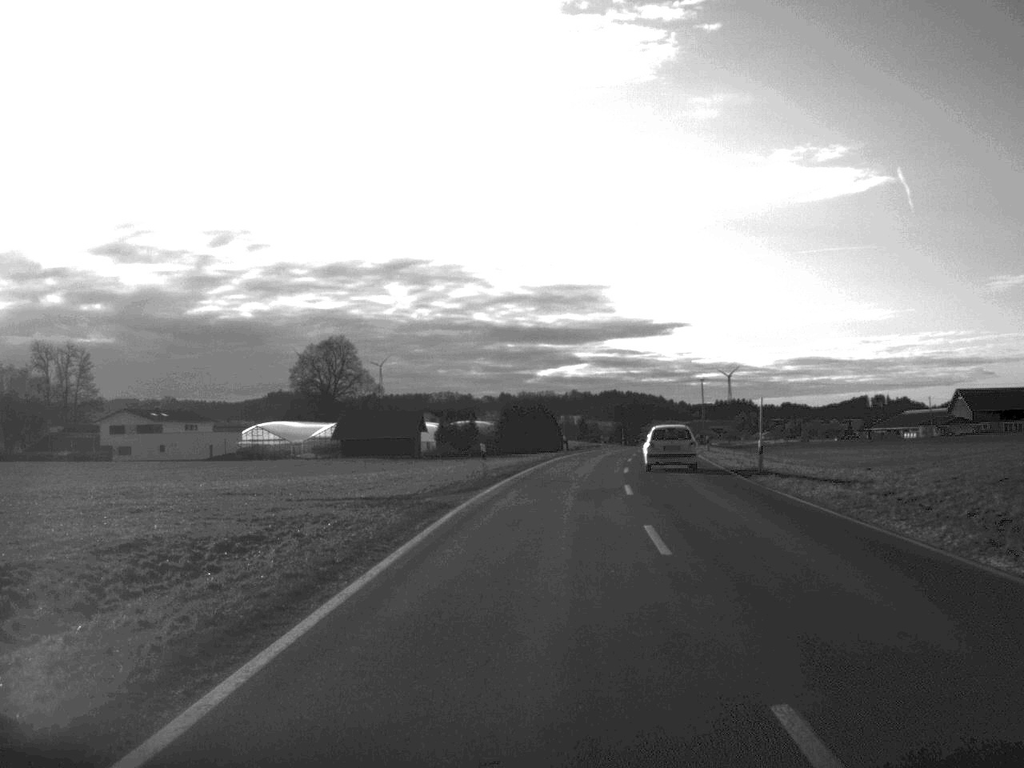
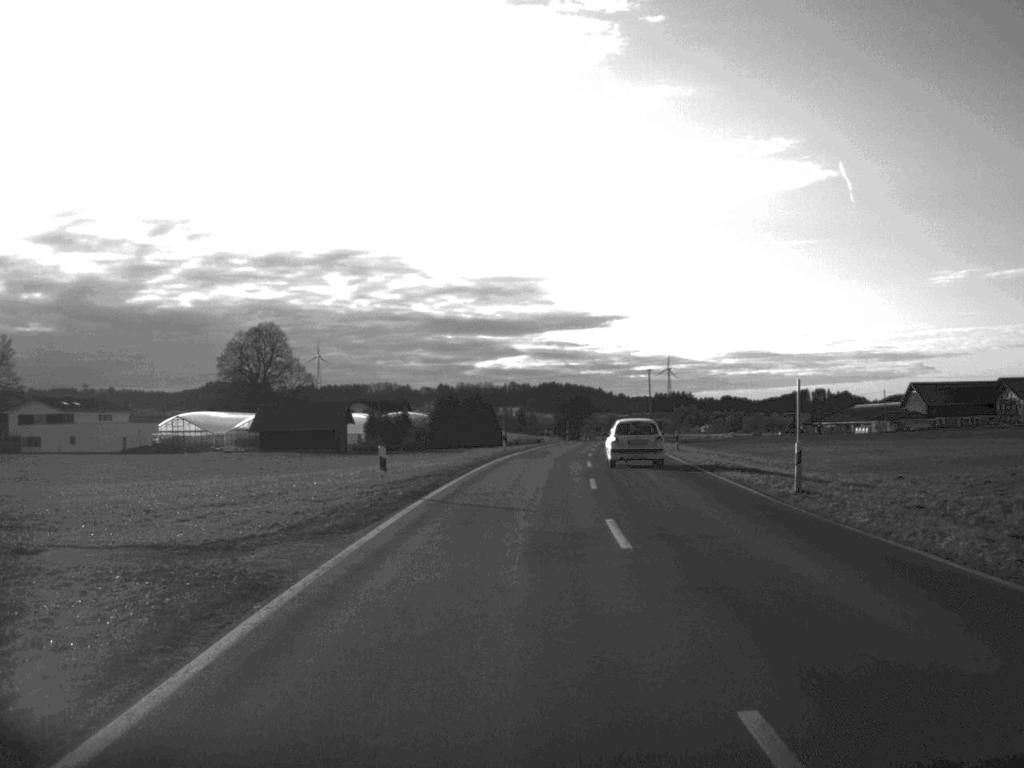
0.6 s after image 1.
(+0.3, +12.2) m; +3°
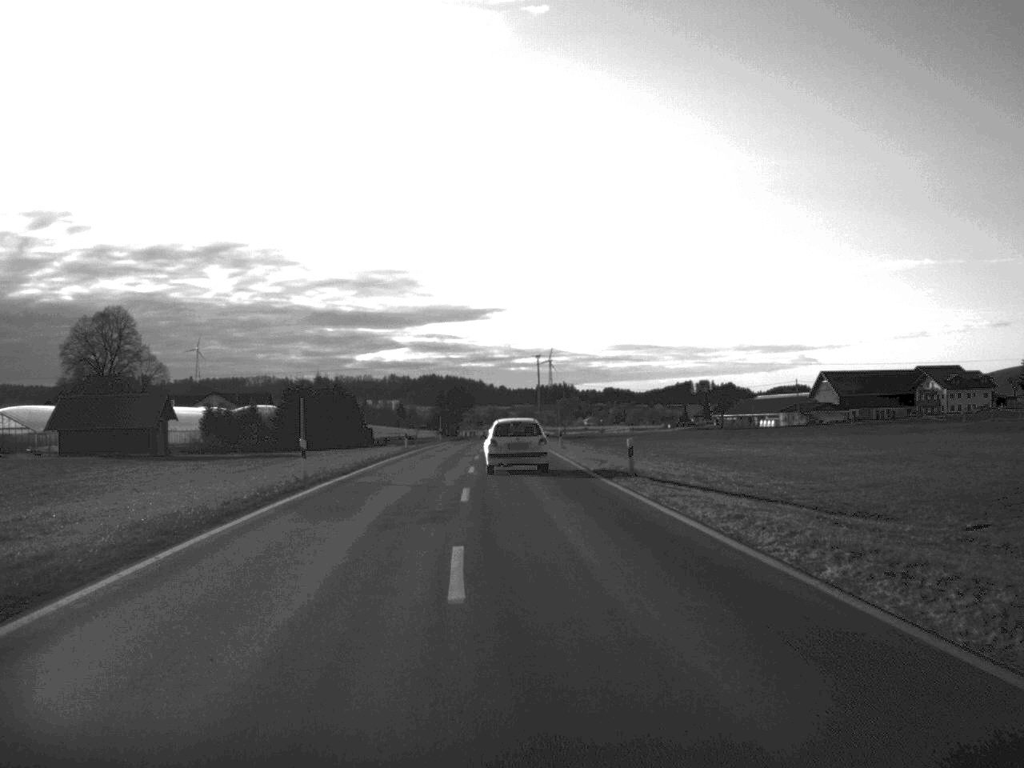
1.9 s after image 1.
(+1.4, +27.7) m; +5°
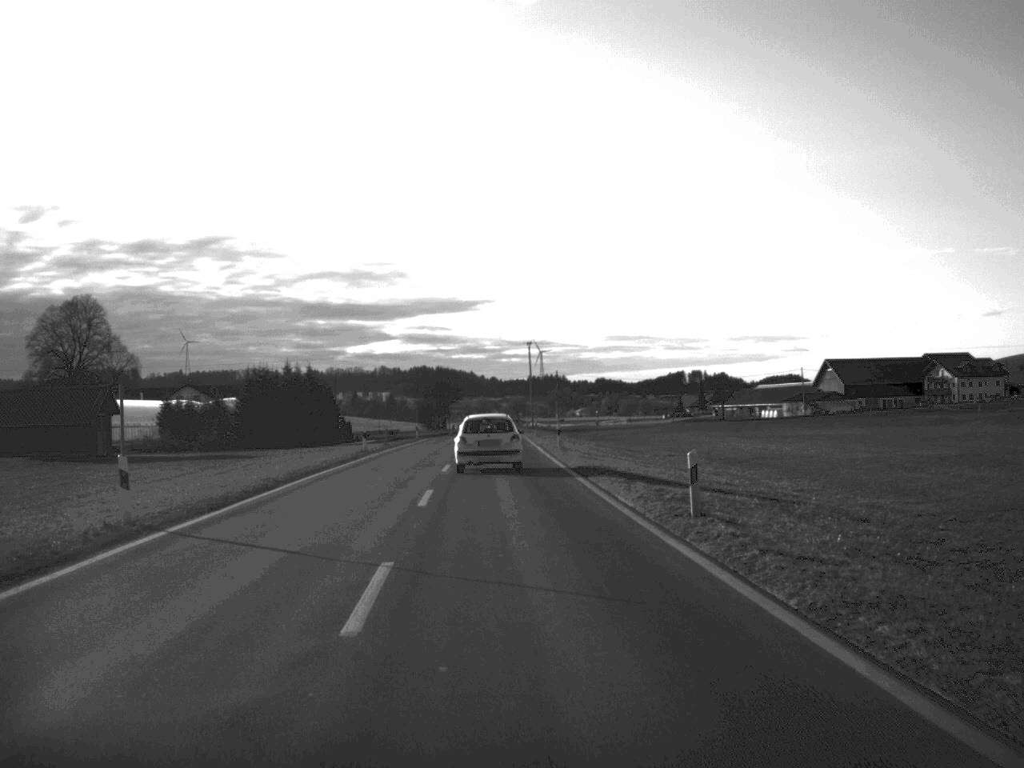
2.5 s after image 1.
(+0.1, +13.3) m; 0°
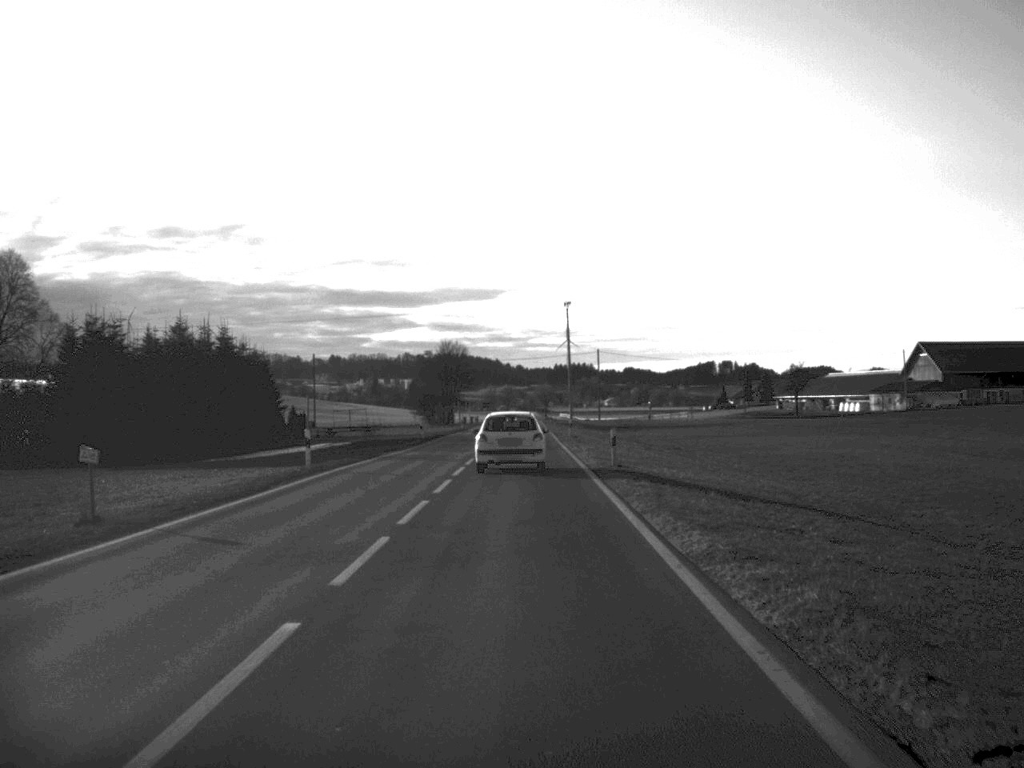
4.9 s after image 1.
(-1.0, +50.9) m; -1°
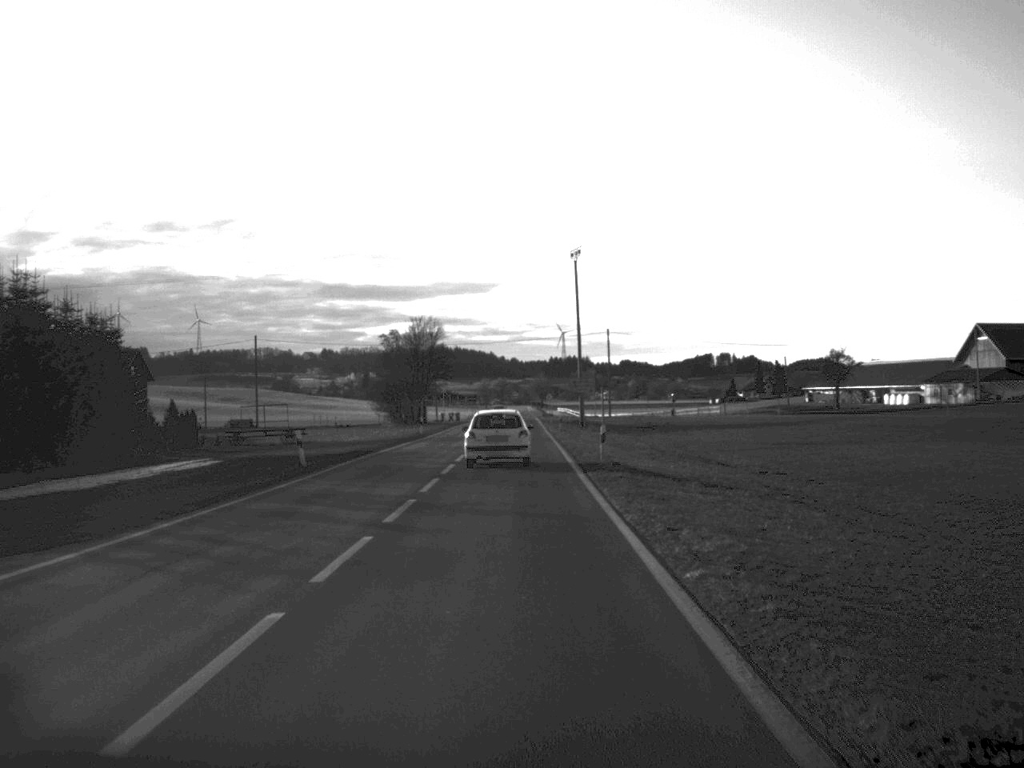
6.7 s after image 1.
(+0.2, +35.2) m; 0°
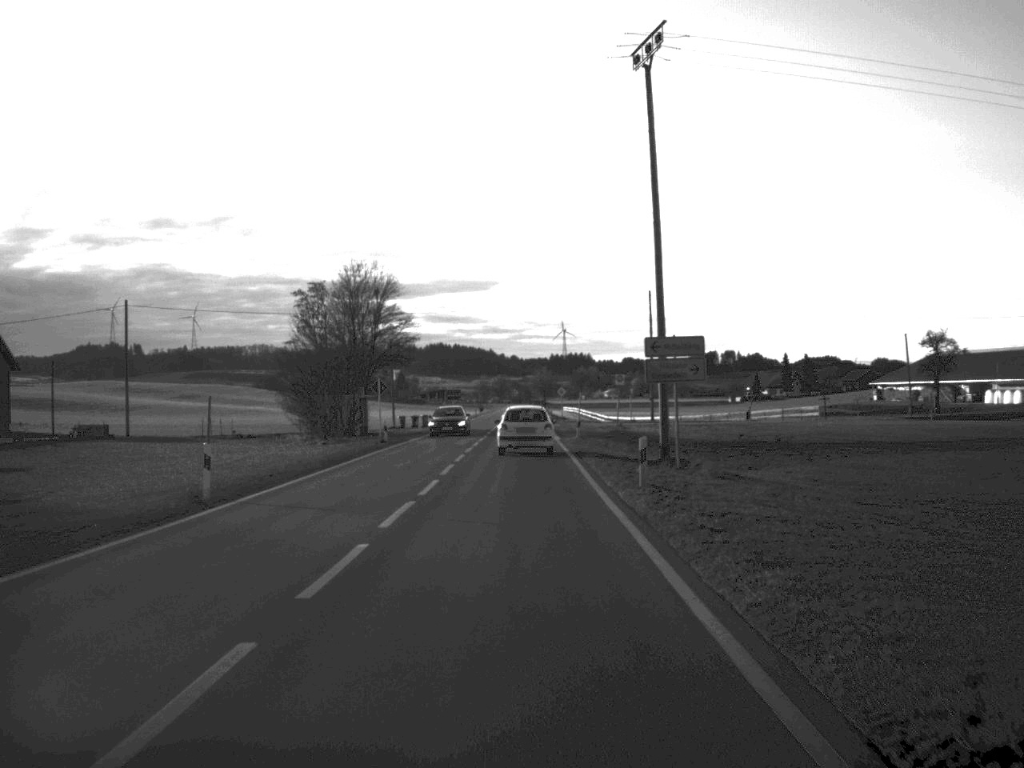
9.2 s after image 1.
(-0.2, +48.7) m; 0°
